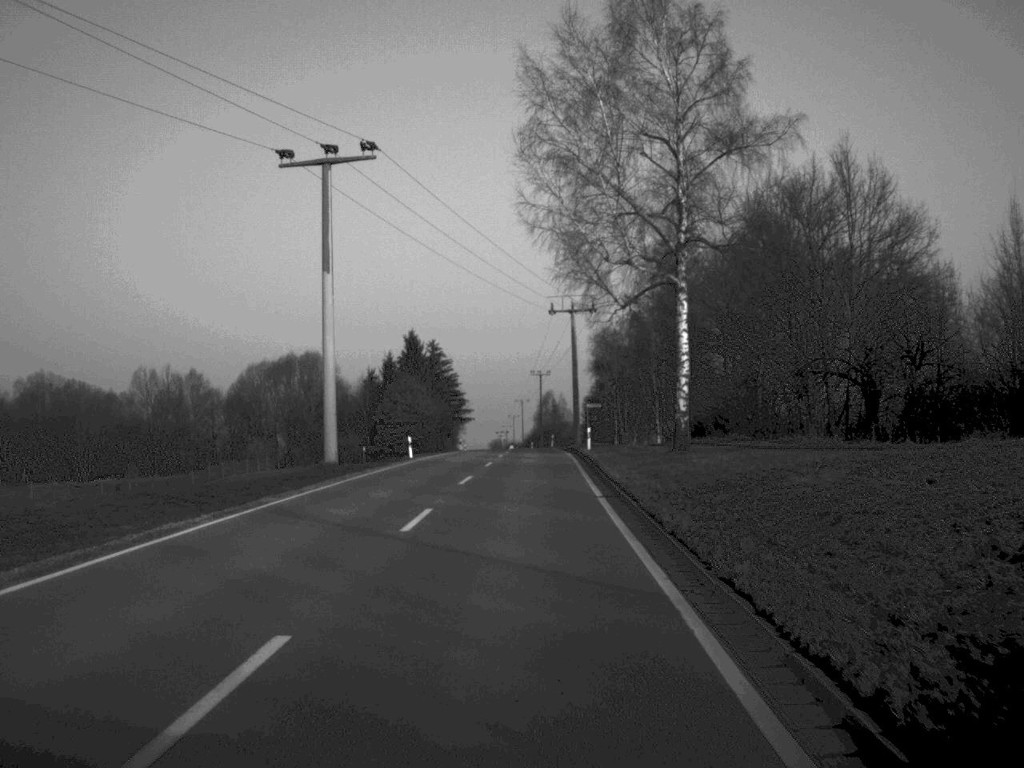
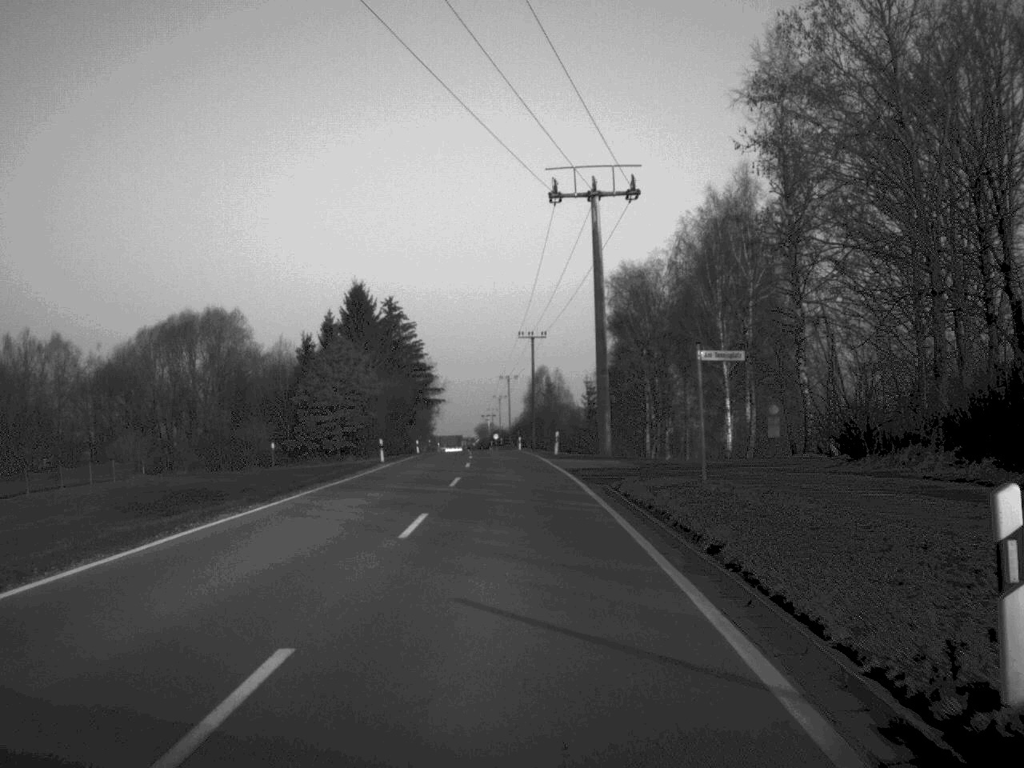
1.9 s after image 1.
(+0.4, +48.3) m; 0°
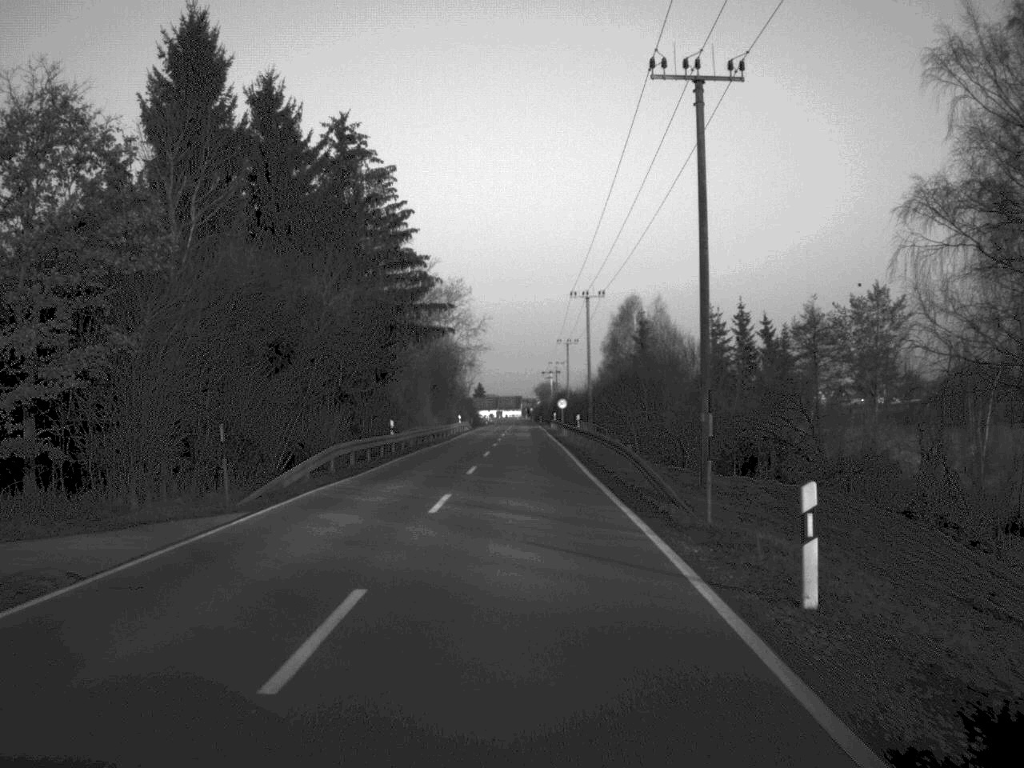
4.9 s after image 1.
(-2.2, +80.5) m; -3°
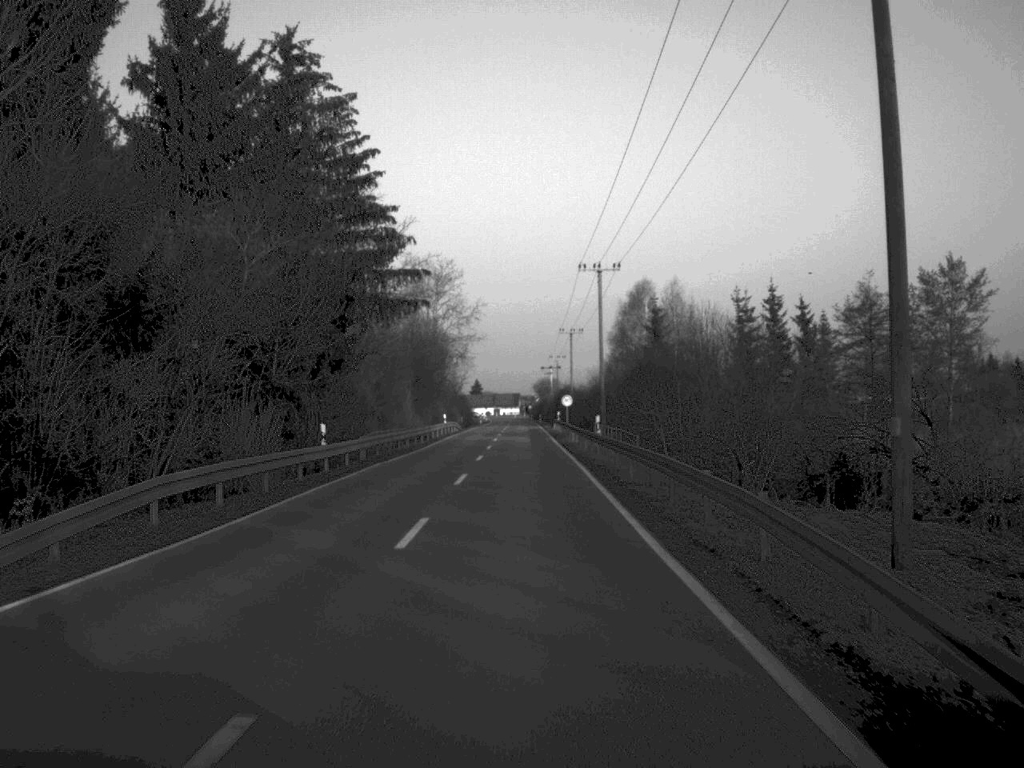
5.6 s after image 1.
(0.0, +16.6) m; 0°
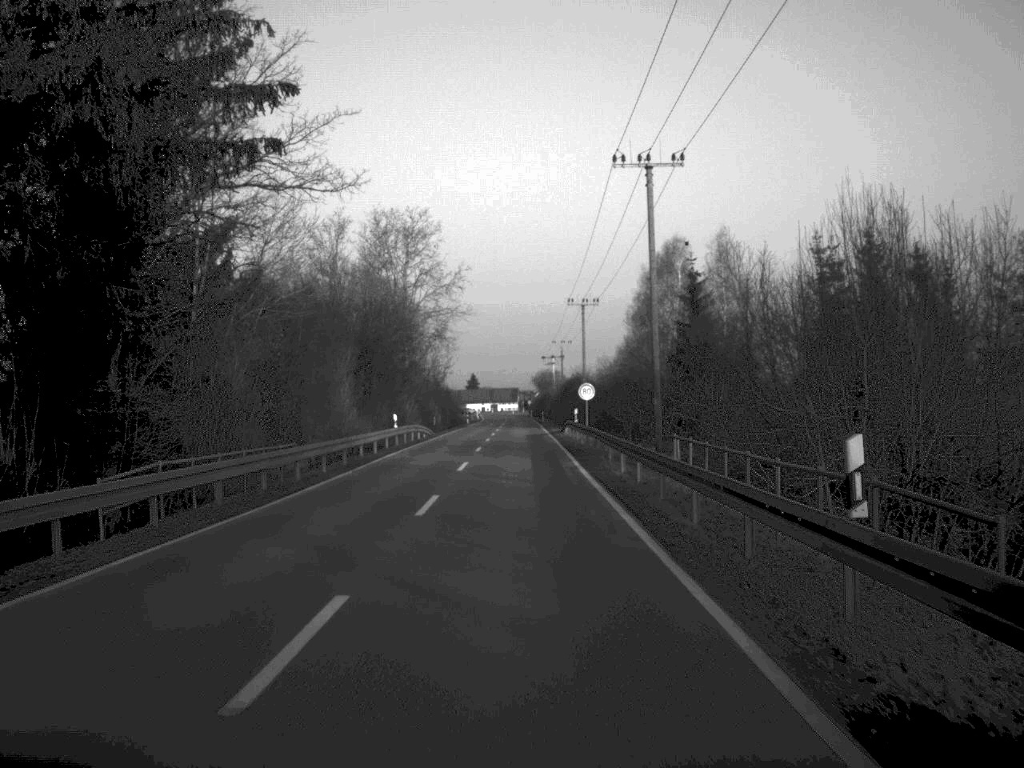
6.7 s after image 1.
(0.0, +31.5) m; 0°
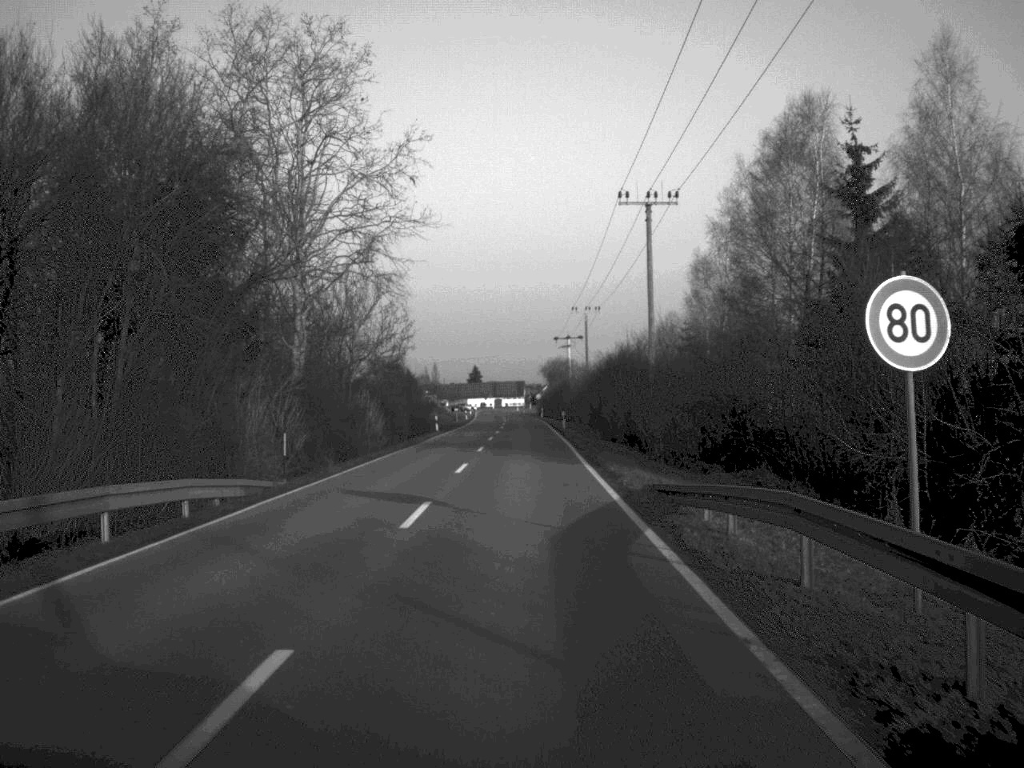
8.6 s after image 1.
(-0.2, +50.1) m; 0°
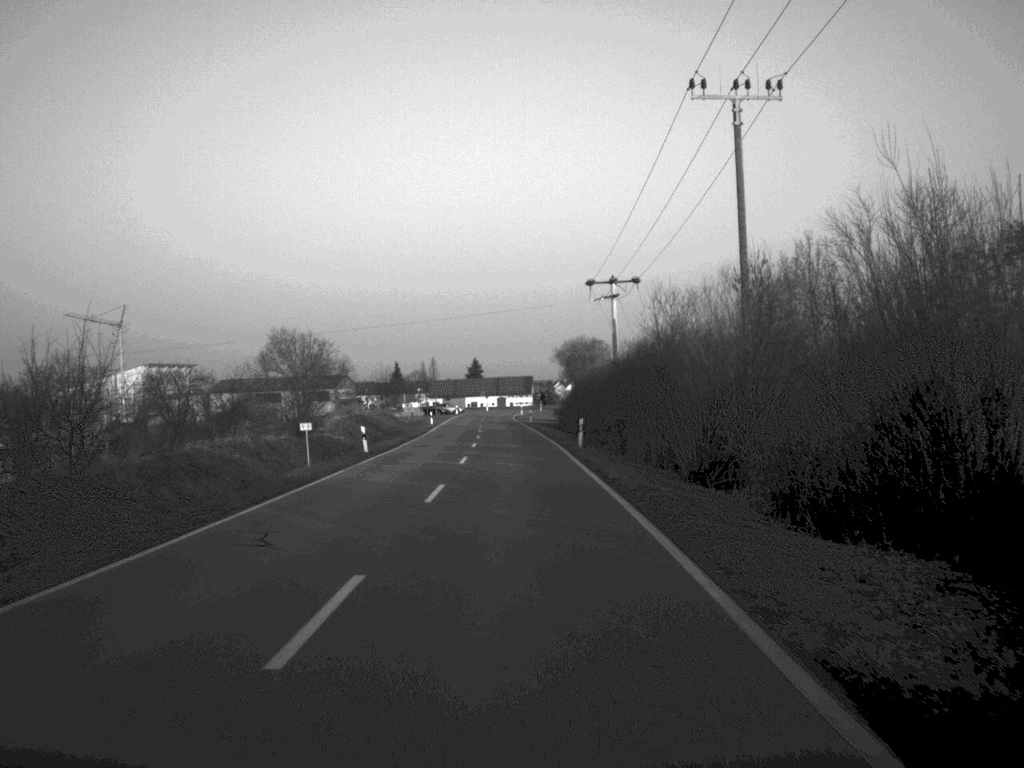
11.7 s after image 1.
(0.0, +79.6) m; 0°
